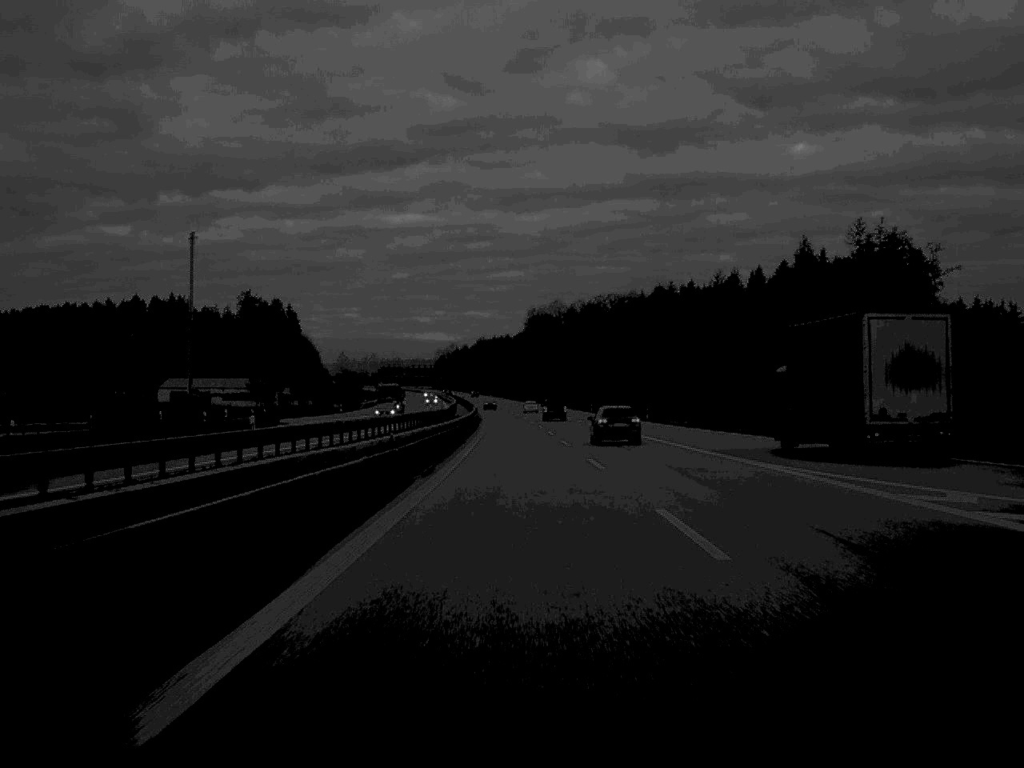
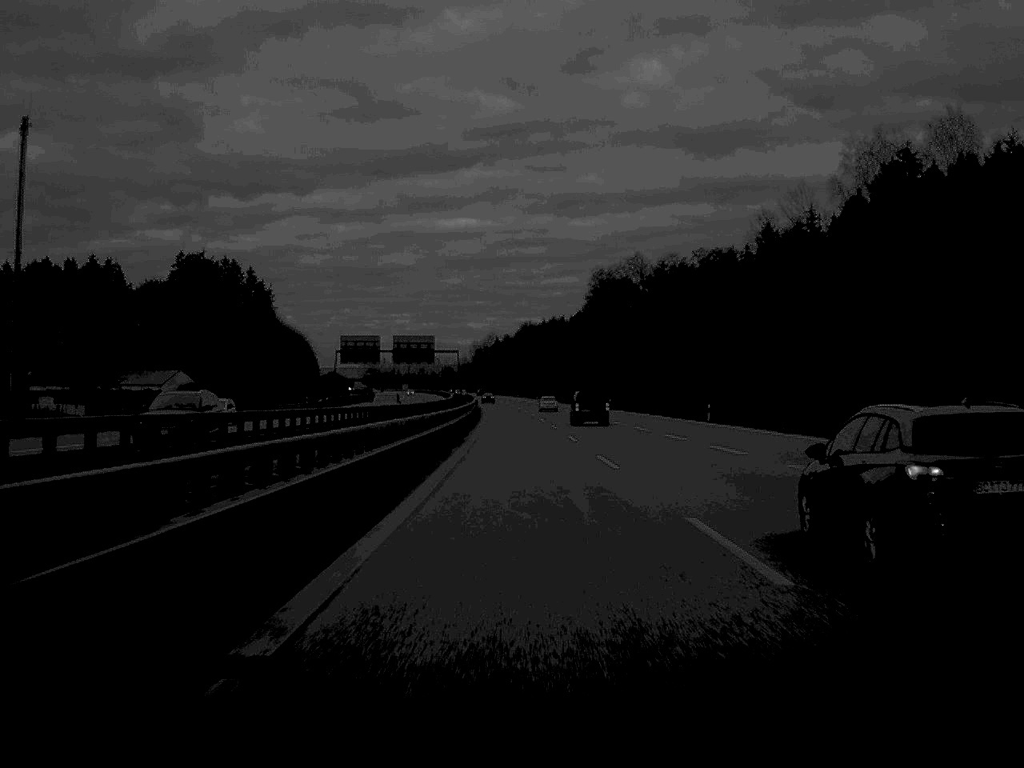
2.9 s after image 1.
(-2.6, +128.1) m; -2°
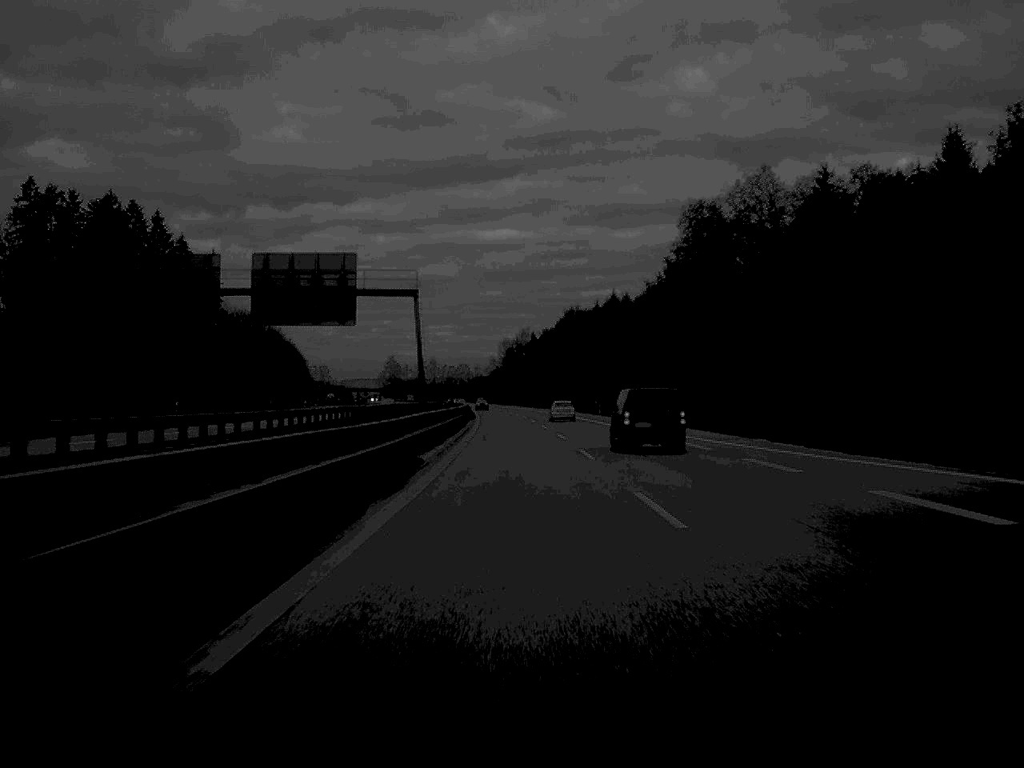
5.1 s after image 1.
(-1.4, +102.1) m; -2°
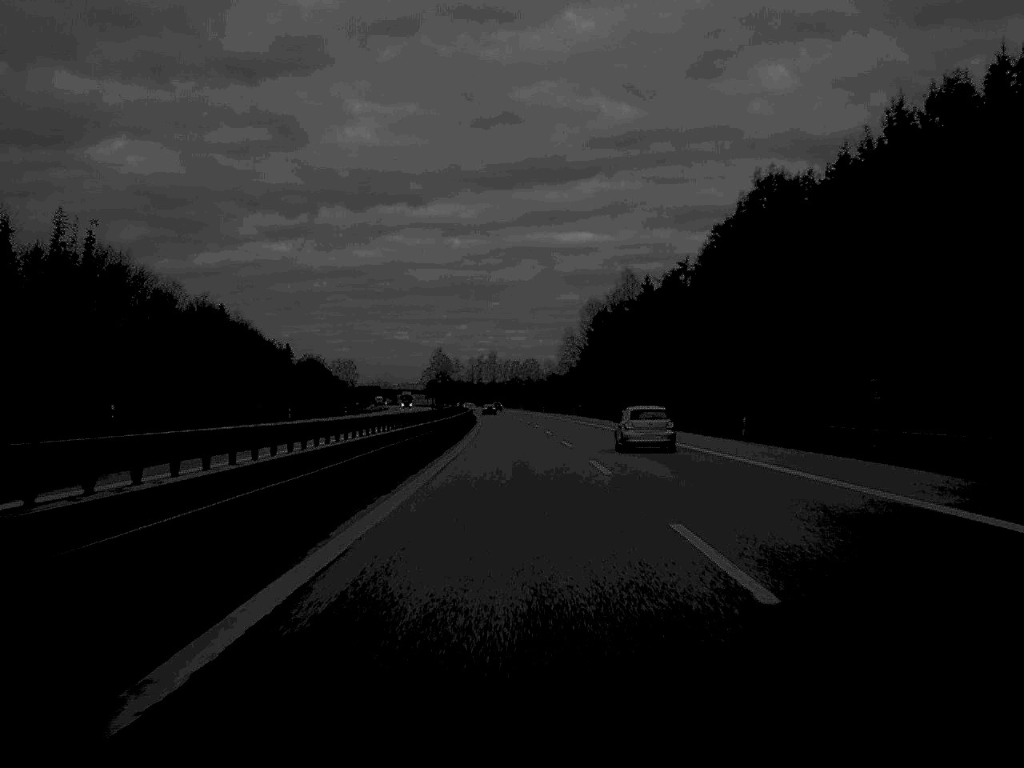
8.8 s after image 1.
(-4.9, +165.9) m; -3°
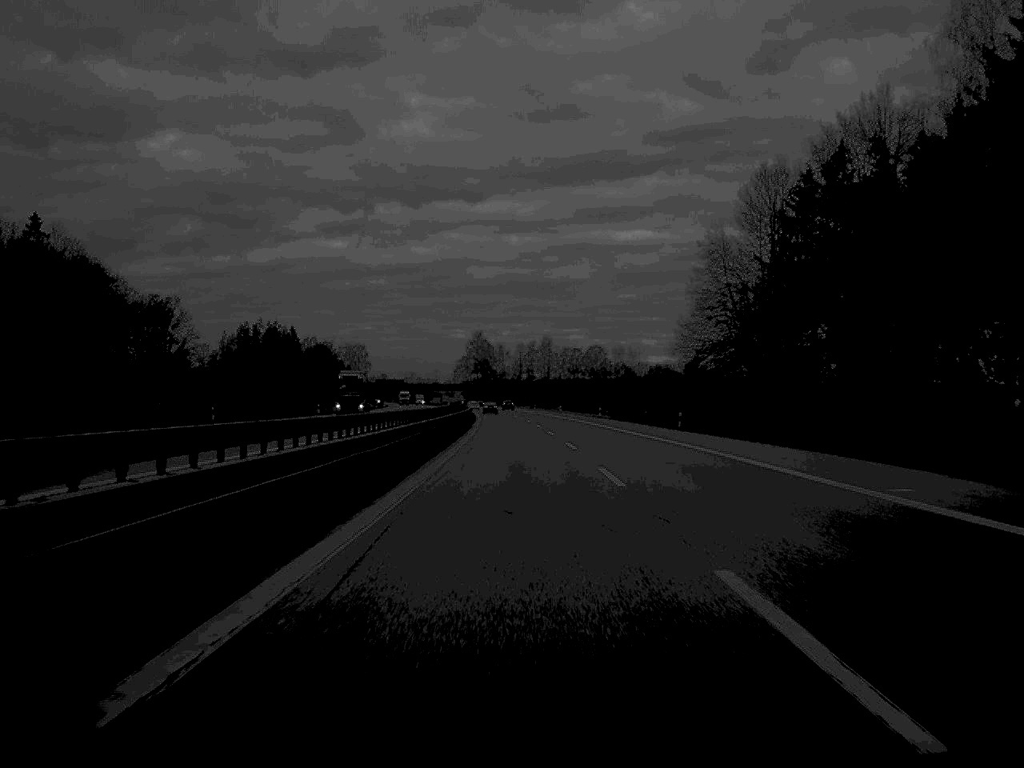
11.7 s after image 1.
(-2.8, +130.2) m; -3°
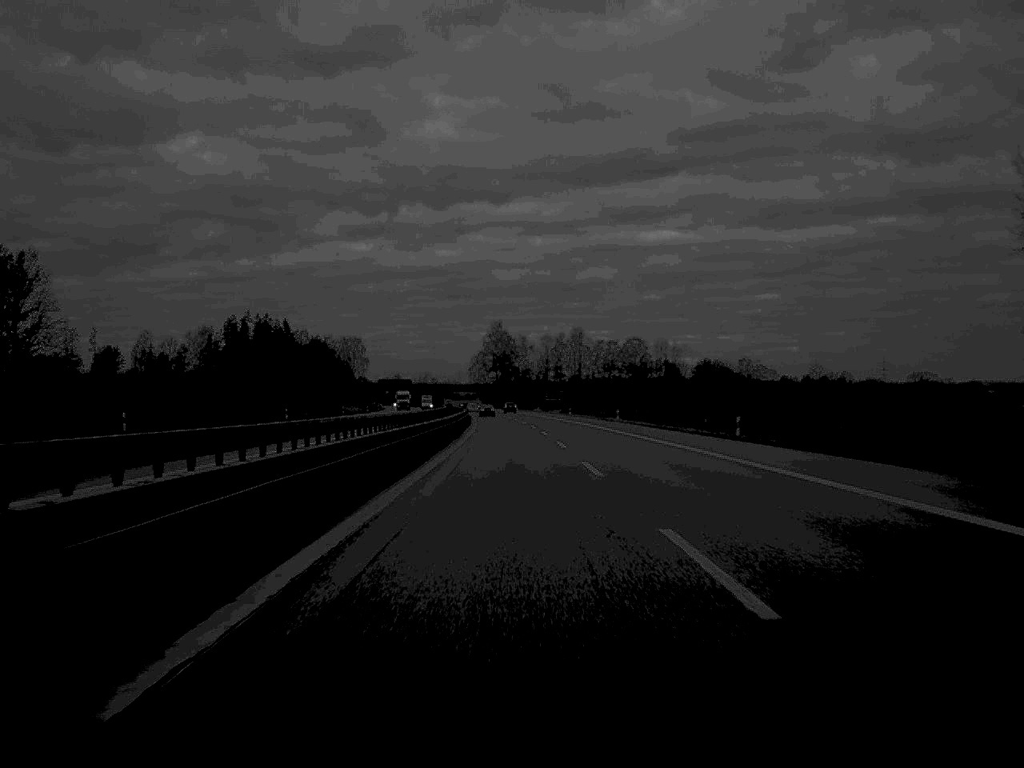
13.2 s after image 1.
(-0.7, +68.1) m; -1°
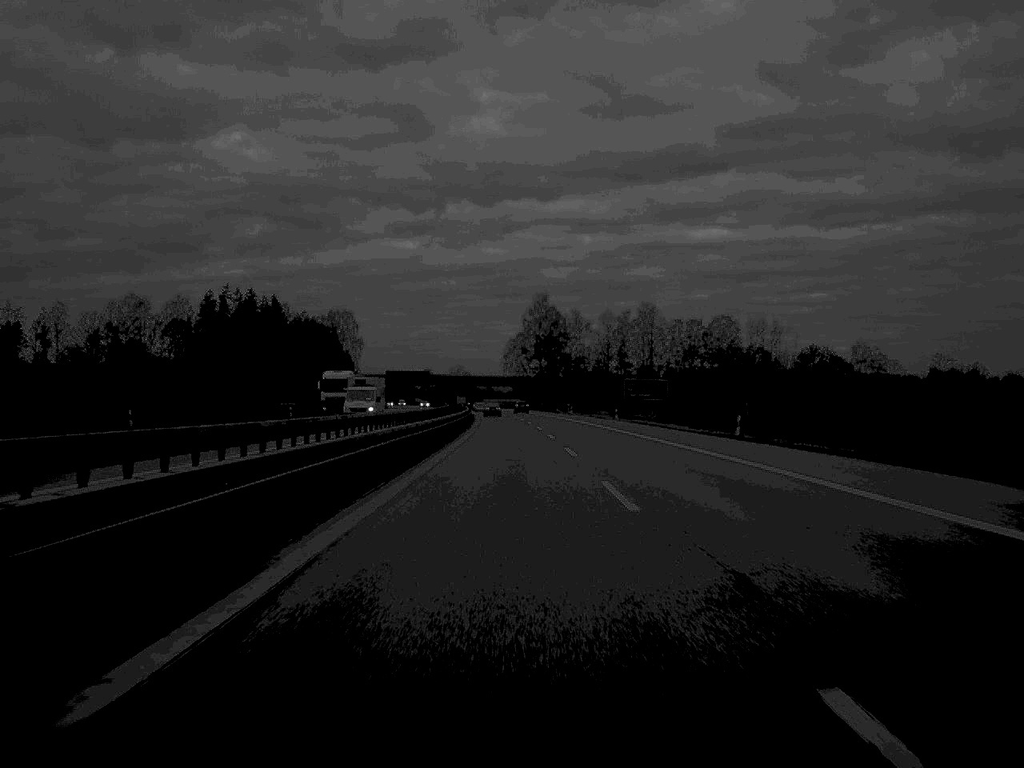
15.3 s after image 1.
(-1.7, +98.3) m; -2°
